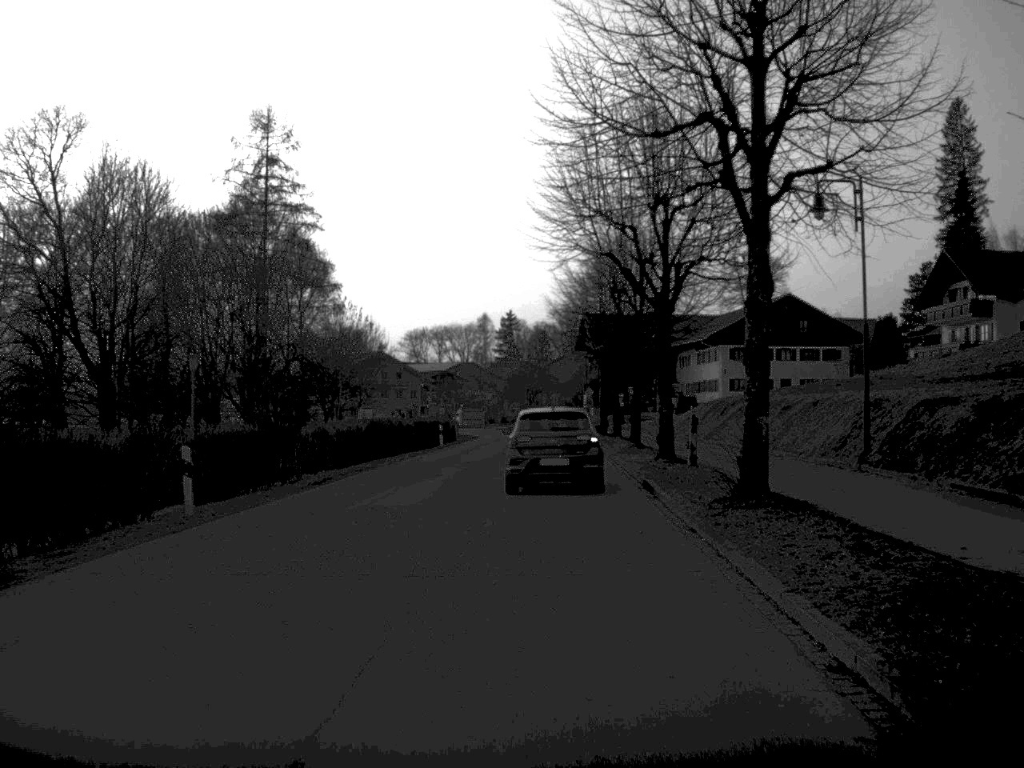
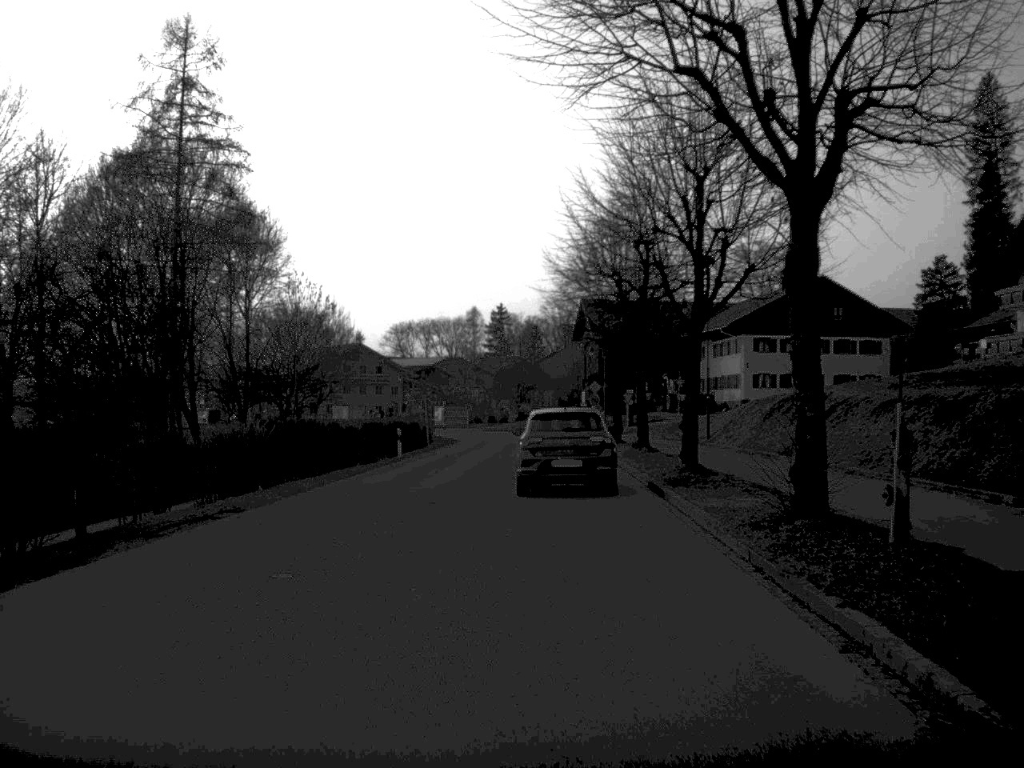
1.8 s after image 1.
(+0.1, +16.1) m; 0°
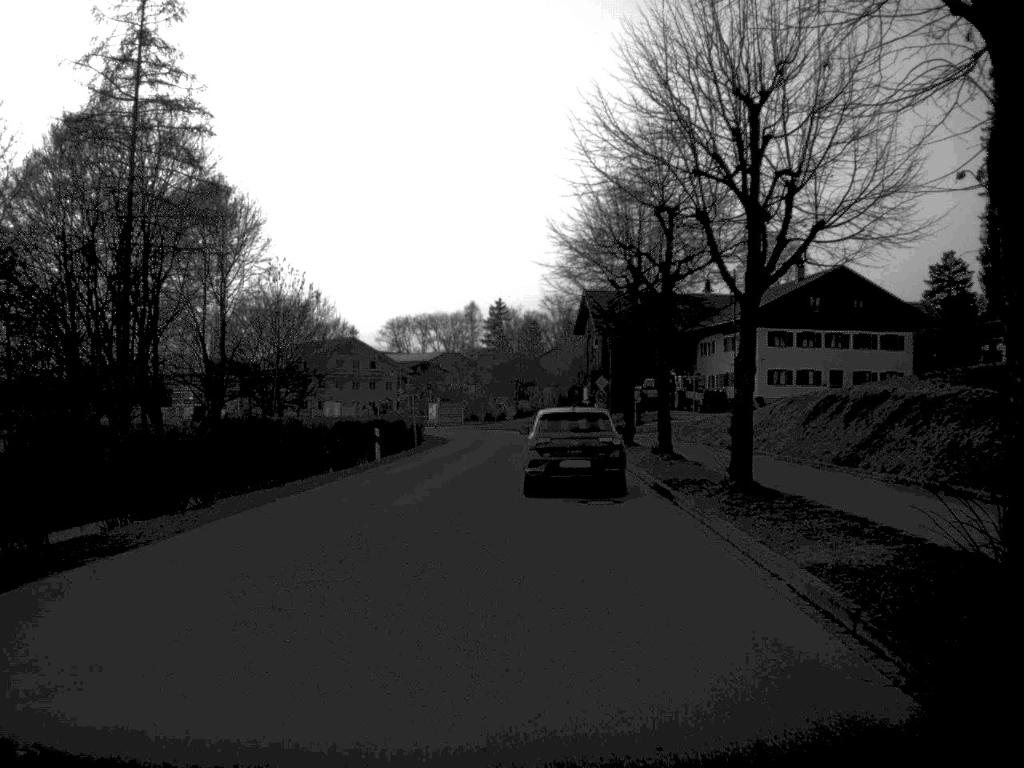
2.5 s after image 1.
(0.0, +6.4) m; 0°
